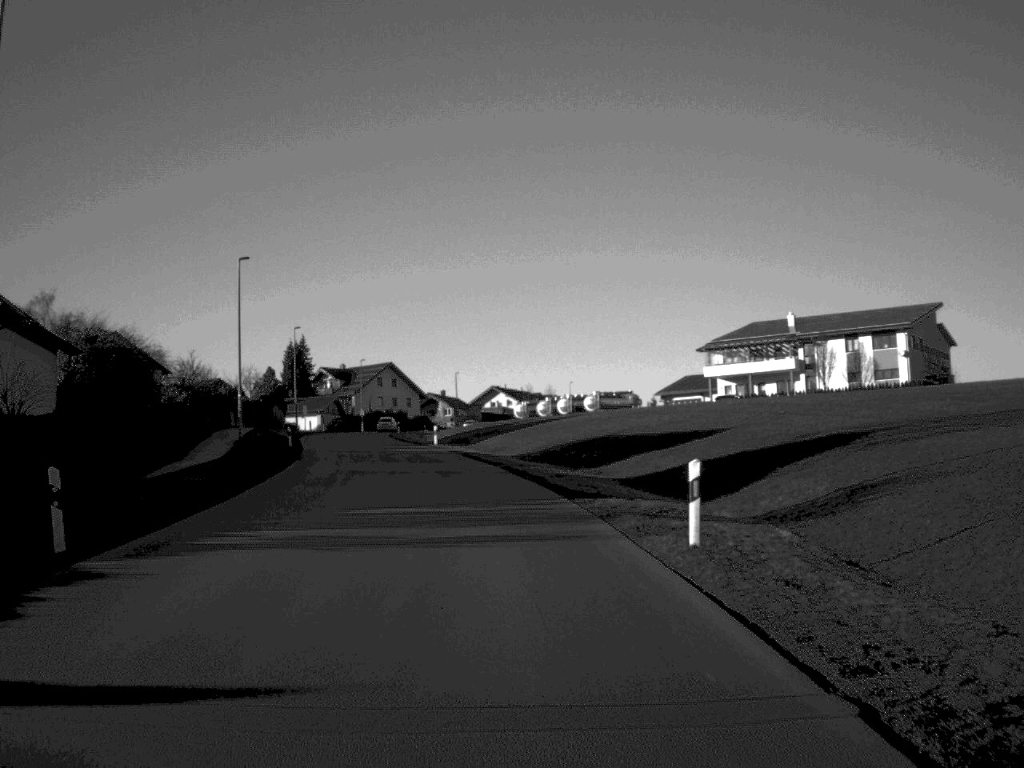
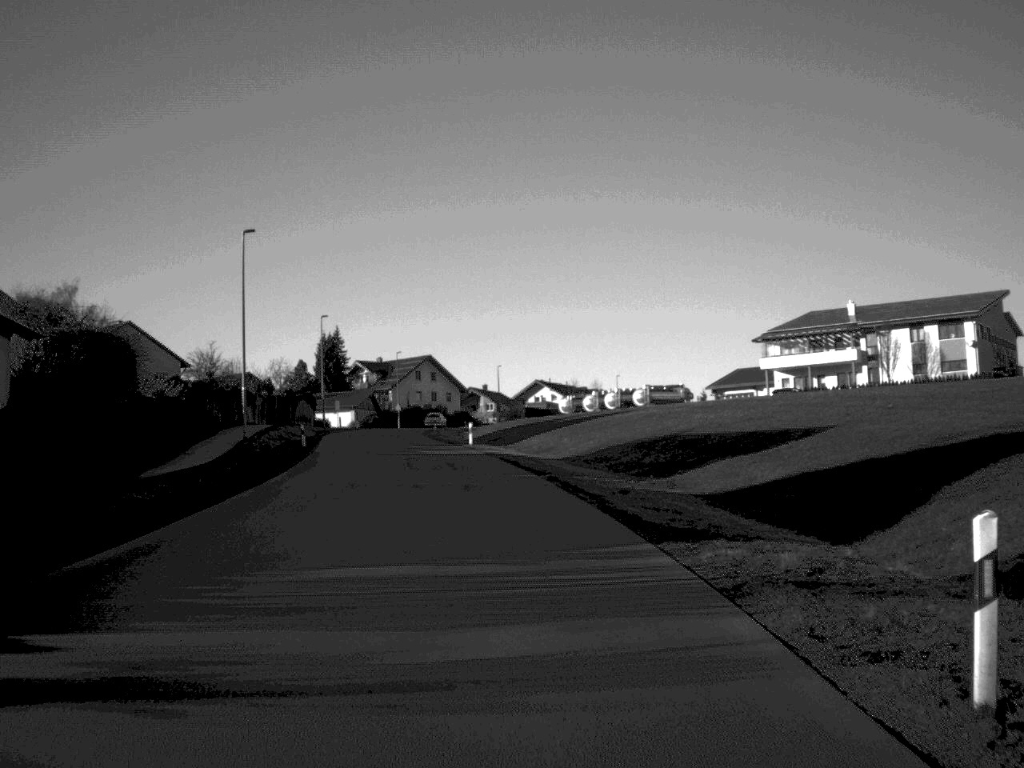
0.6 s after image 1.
(-0.1, +8.2) m; -2°
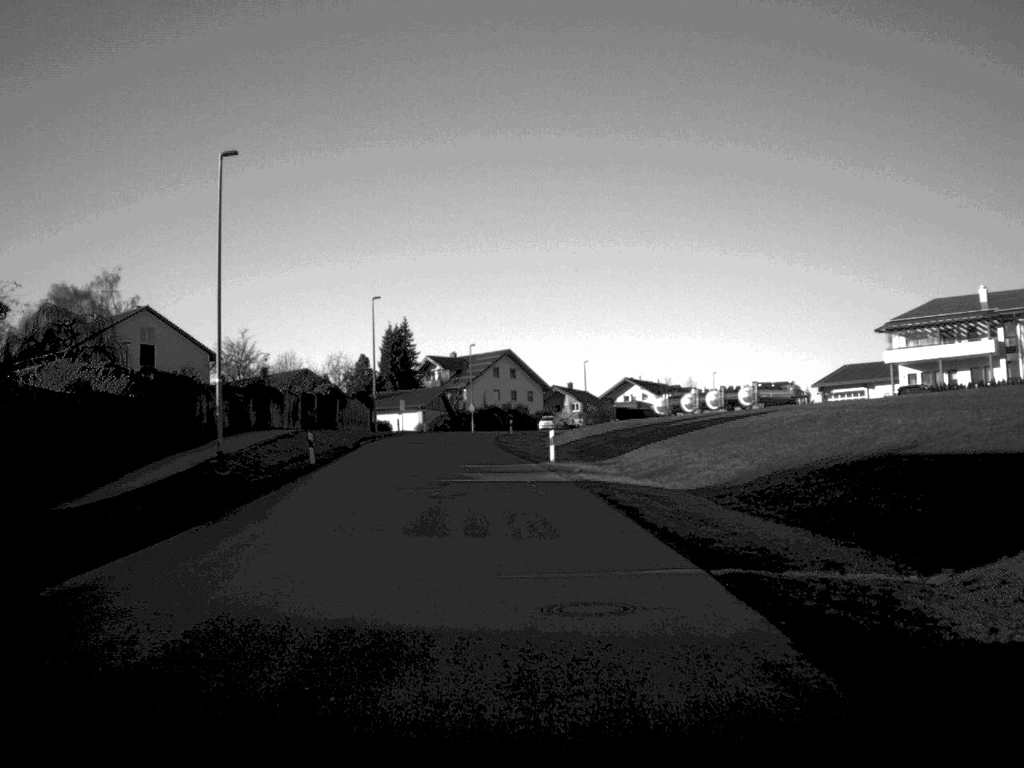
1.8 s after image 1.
(-0.6, +17.0) m; -4°
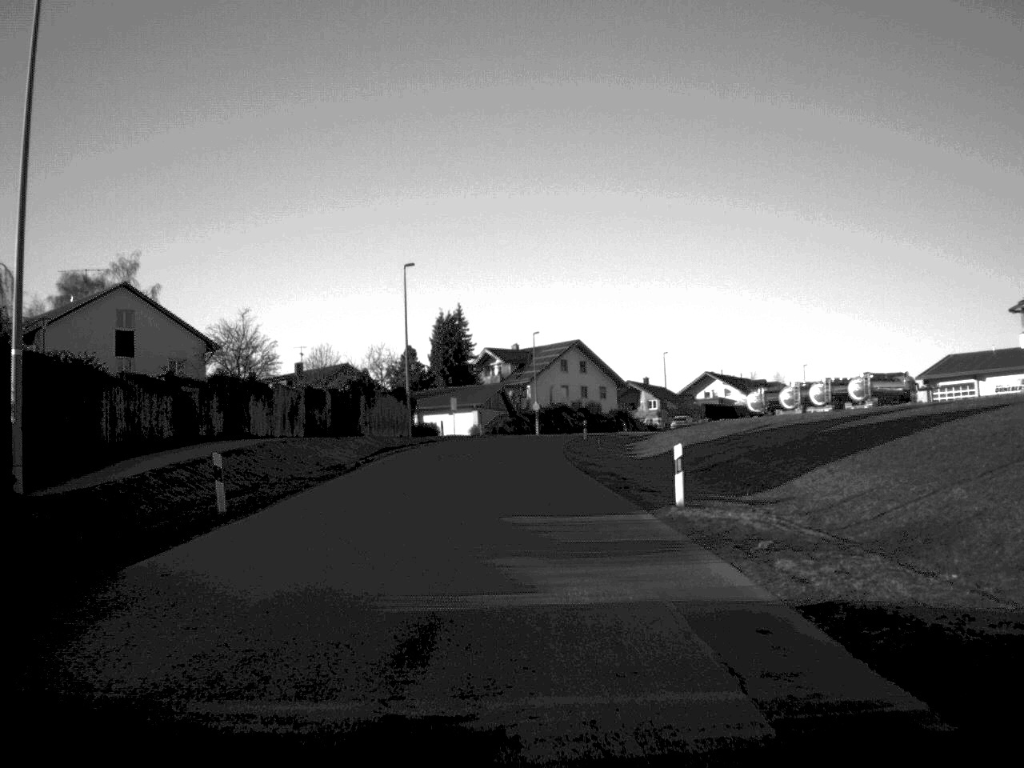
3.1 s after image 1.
(-0.5, +18.6) m; -3°
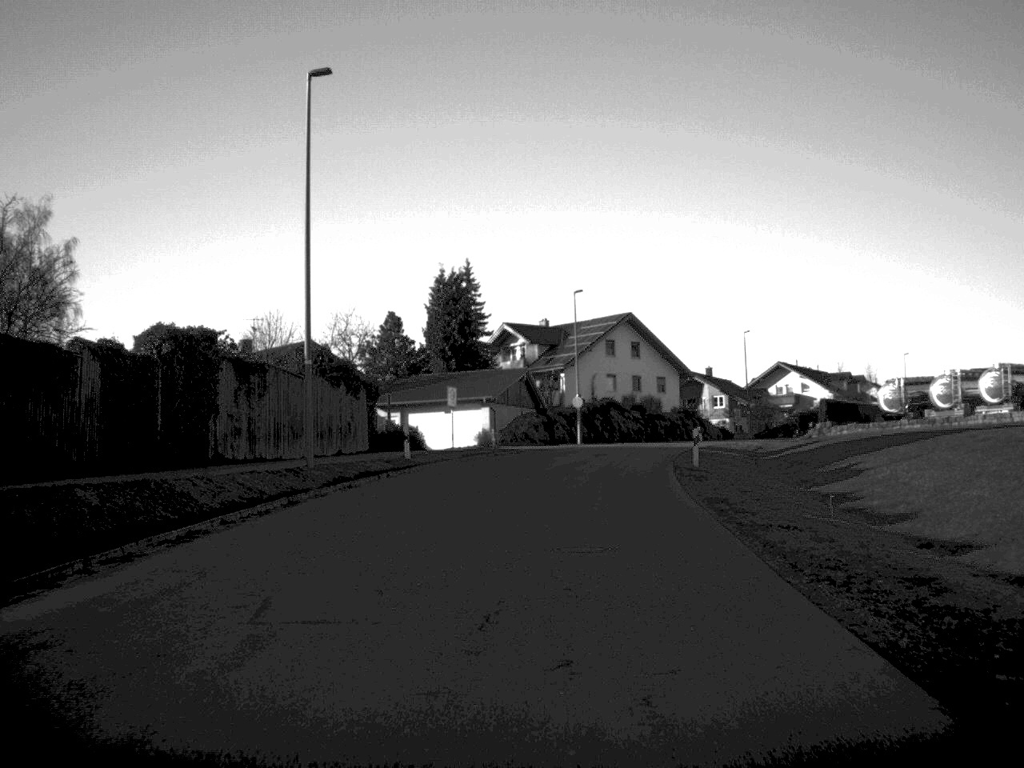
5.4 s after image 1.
(-0.7, +35.8) m; -1°
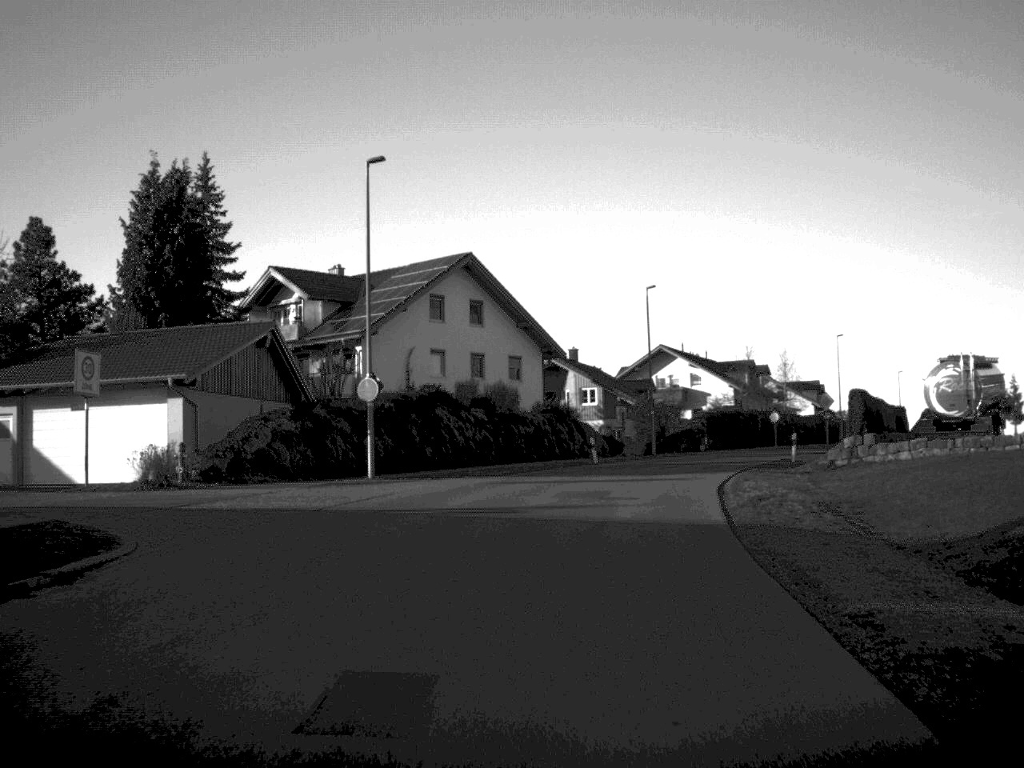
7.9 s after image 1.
(+2.2, +37.1) m; +8°
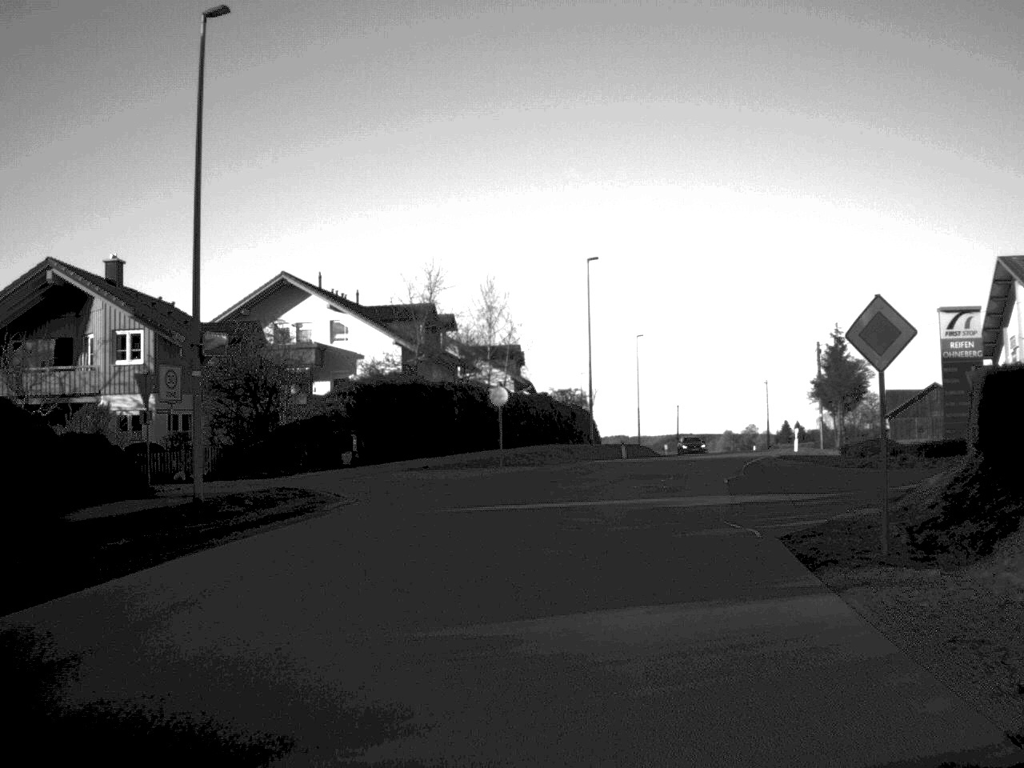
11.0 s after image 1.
(+5.6, +43.3) m; +16°
